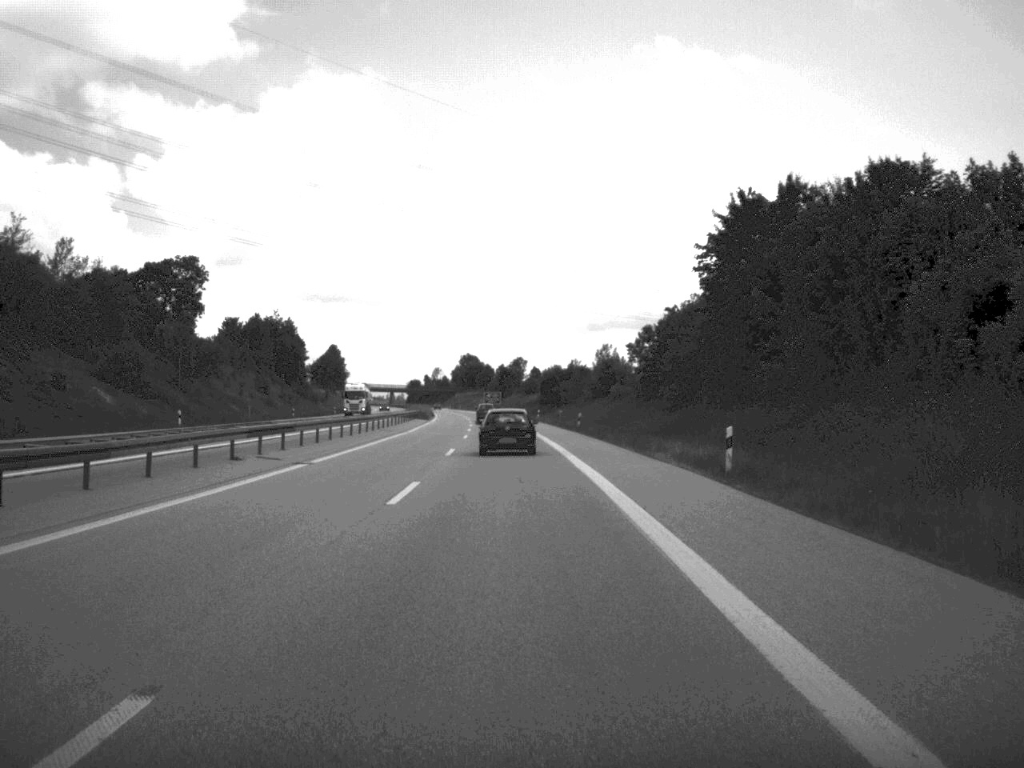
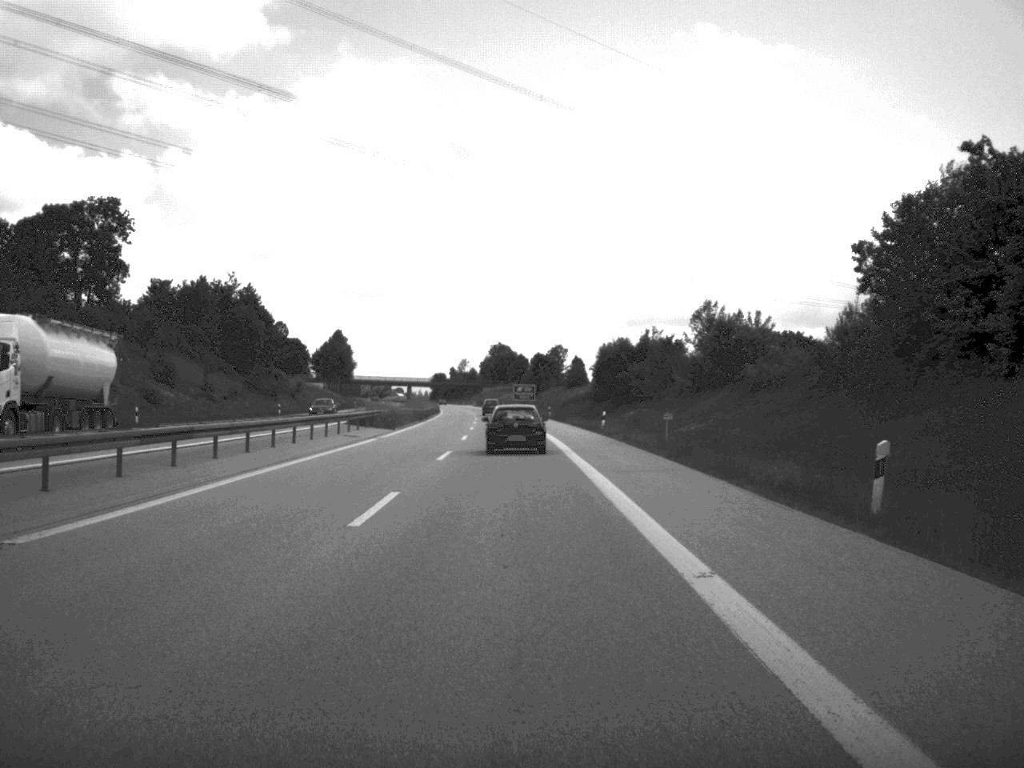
(-1.1, +69.1) m; -2°
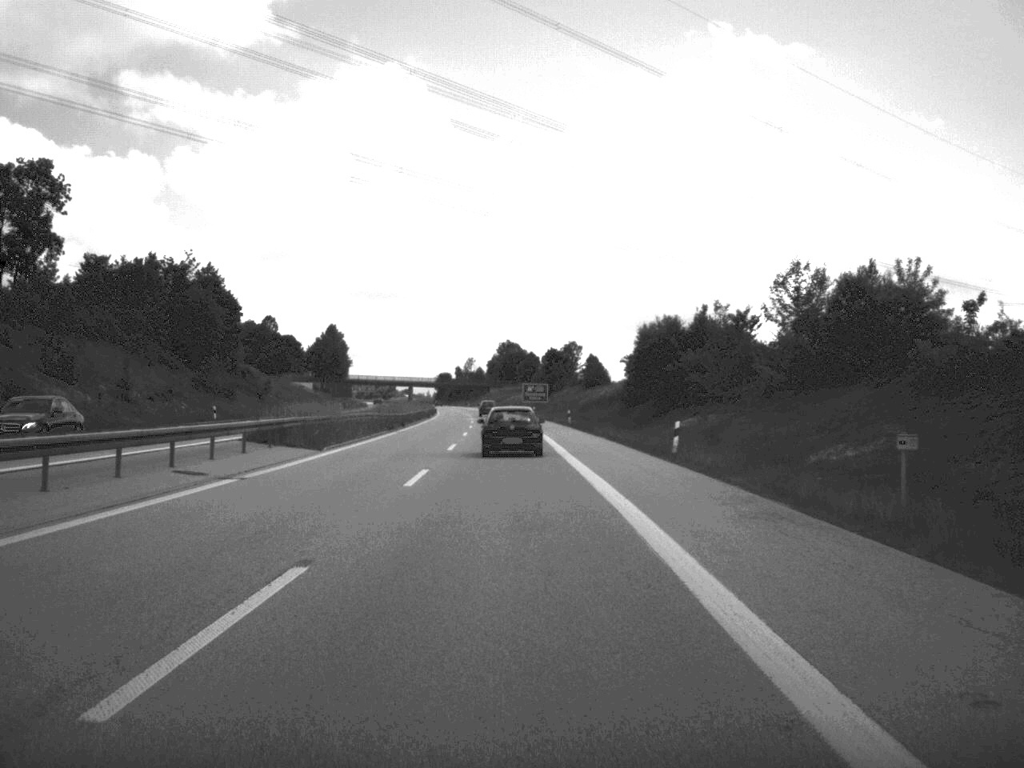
(-0.1, +19.8) m; 0°
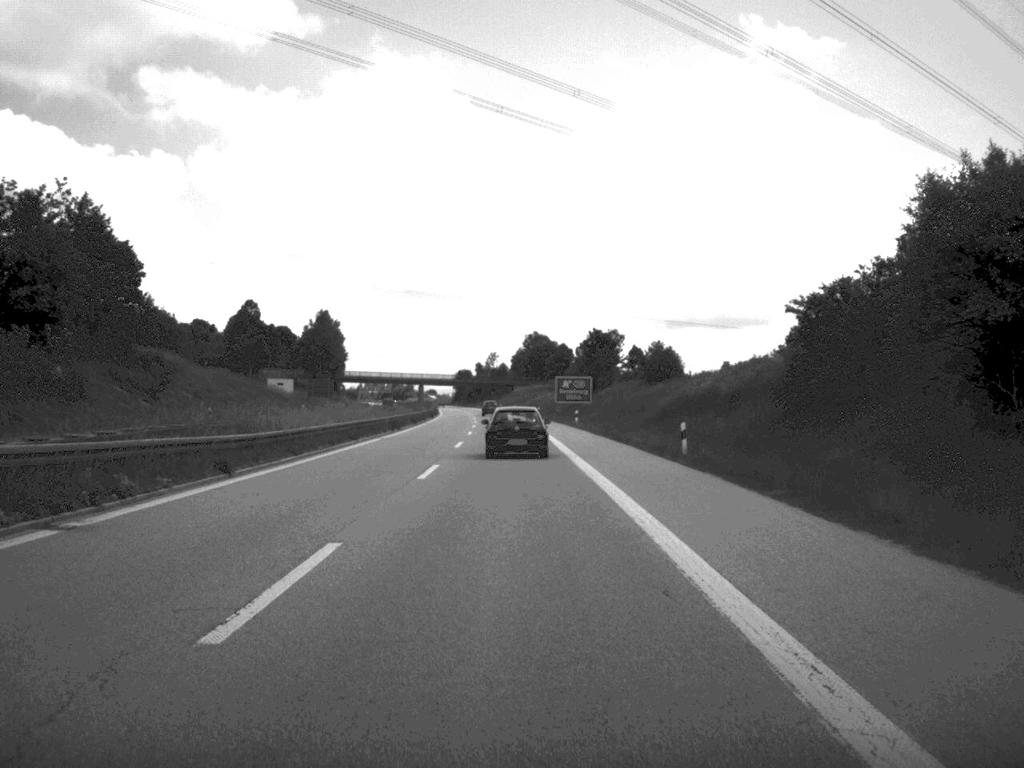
(-0.7, +51.1) m; -1°
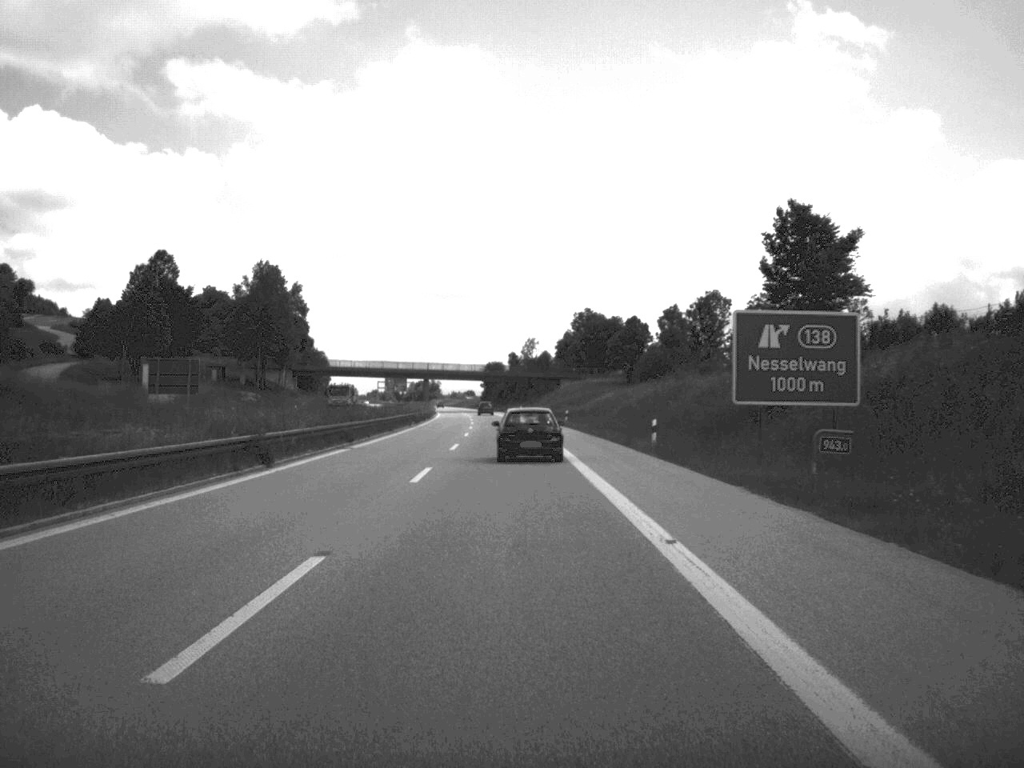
(-1.6, +89.9) m; -2°
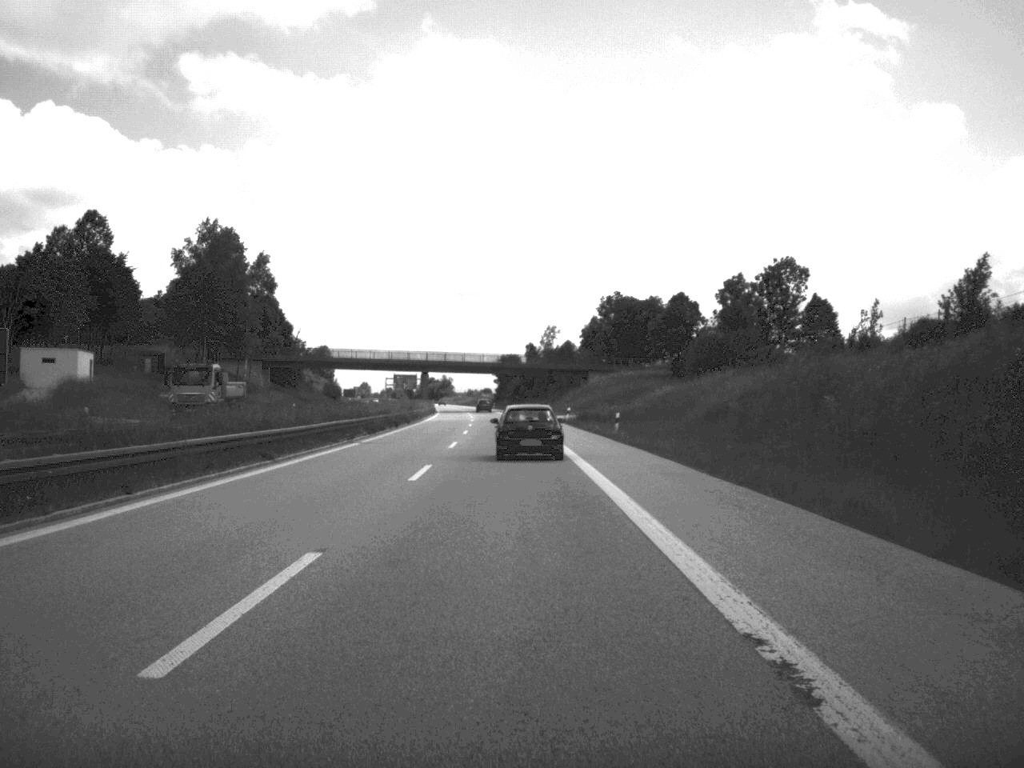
(-0.3, +35.8) m; -1°
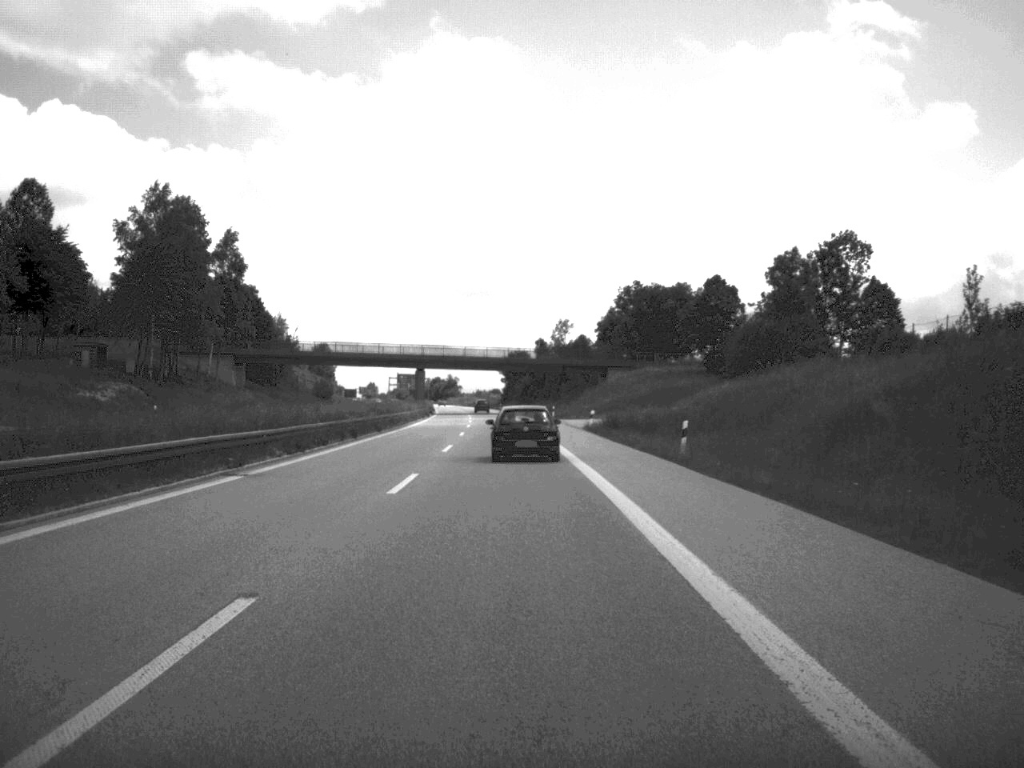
(-0.1, +20.9) m; 0°
